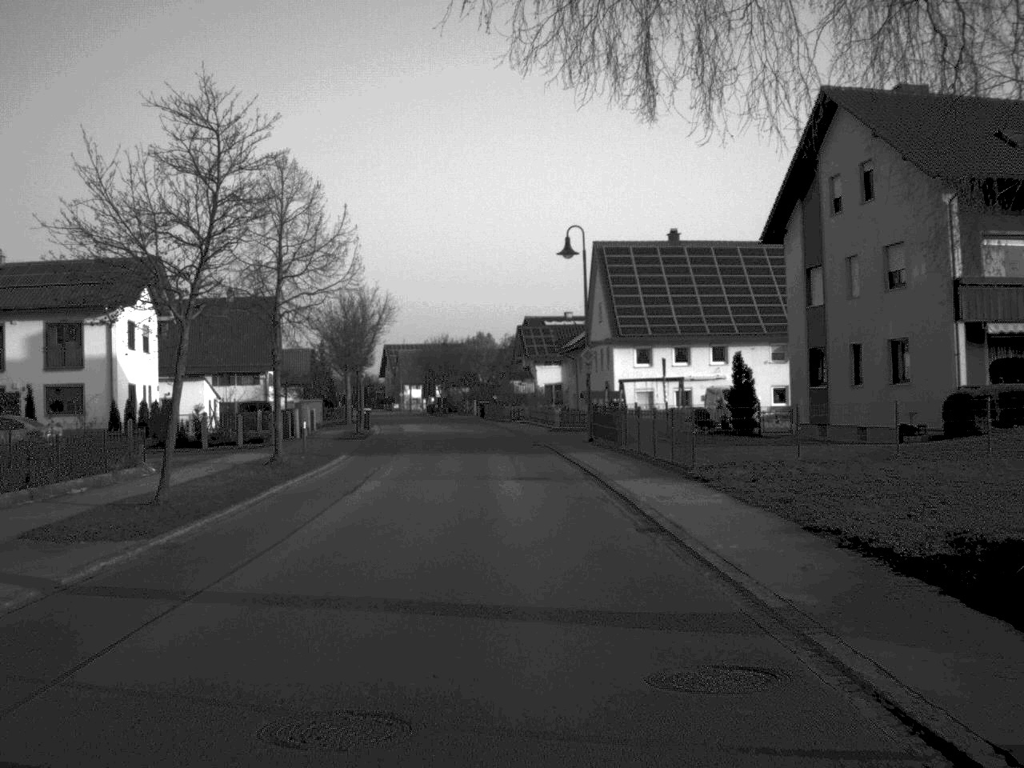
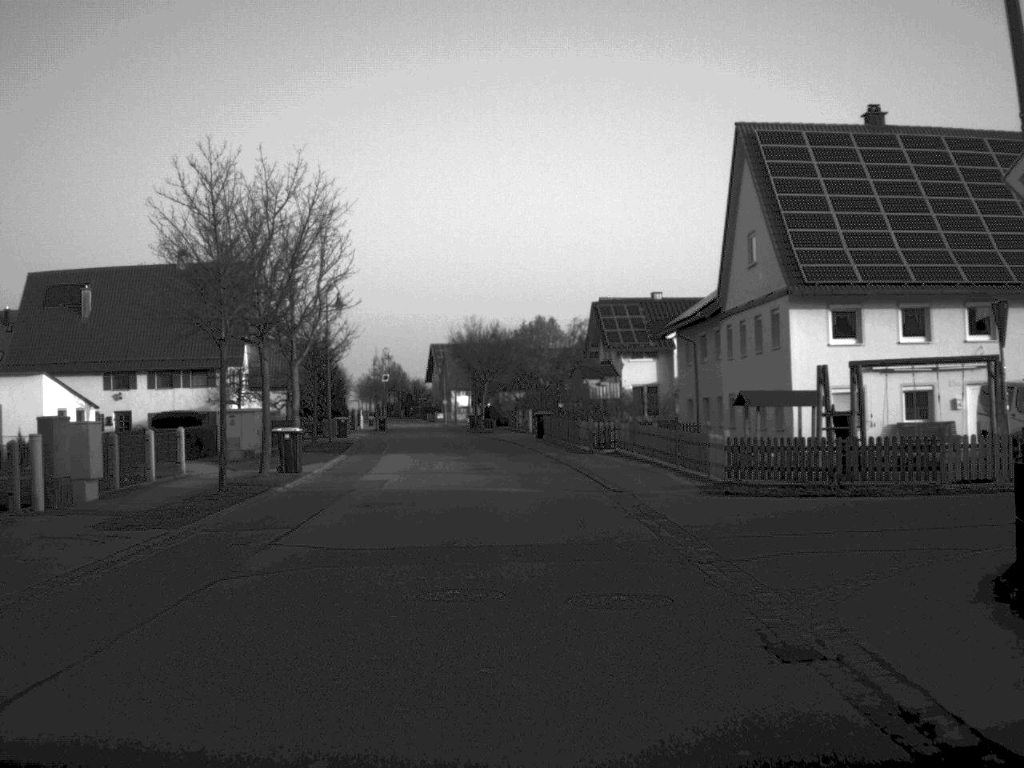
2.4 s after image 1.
(-0.8, +33.4) m; -3°
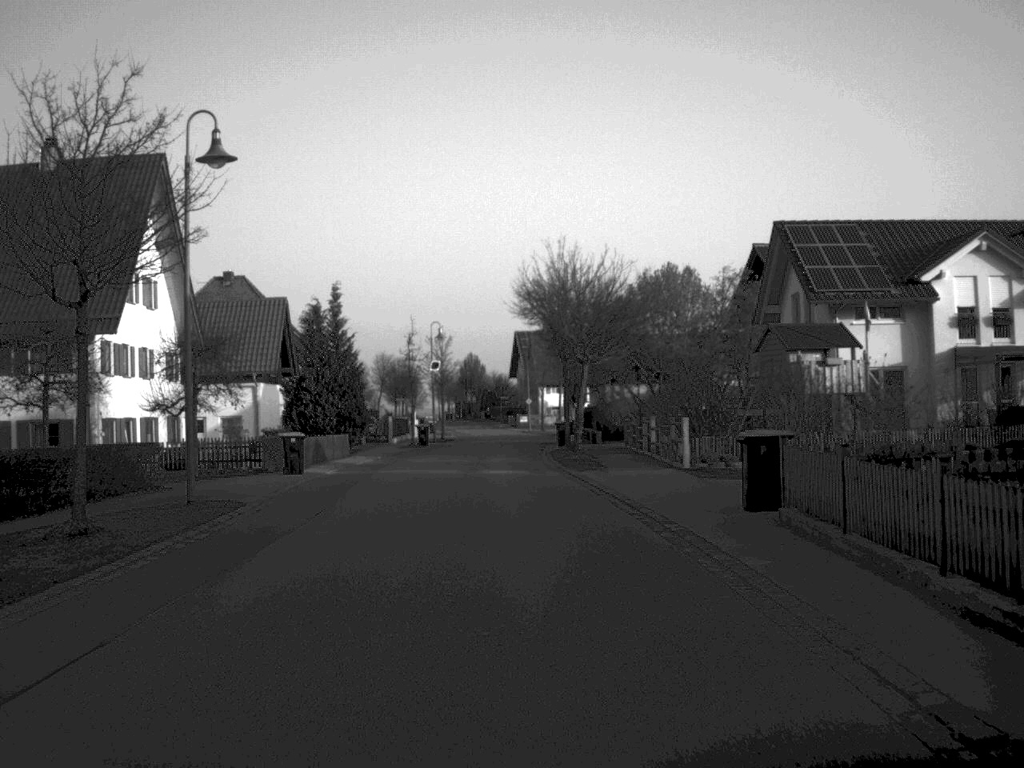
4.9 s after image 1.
(-1.1, +34.6) m; -4°
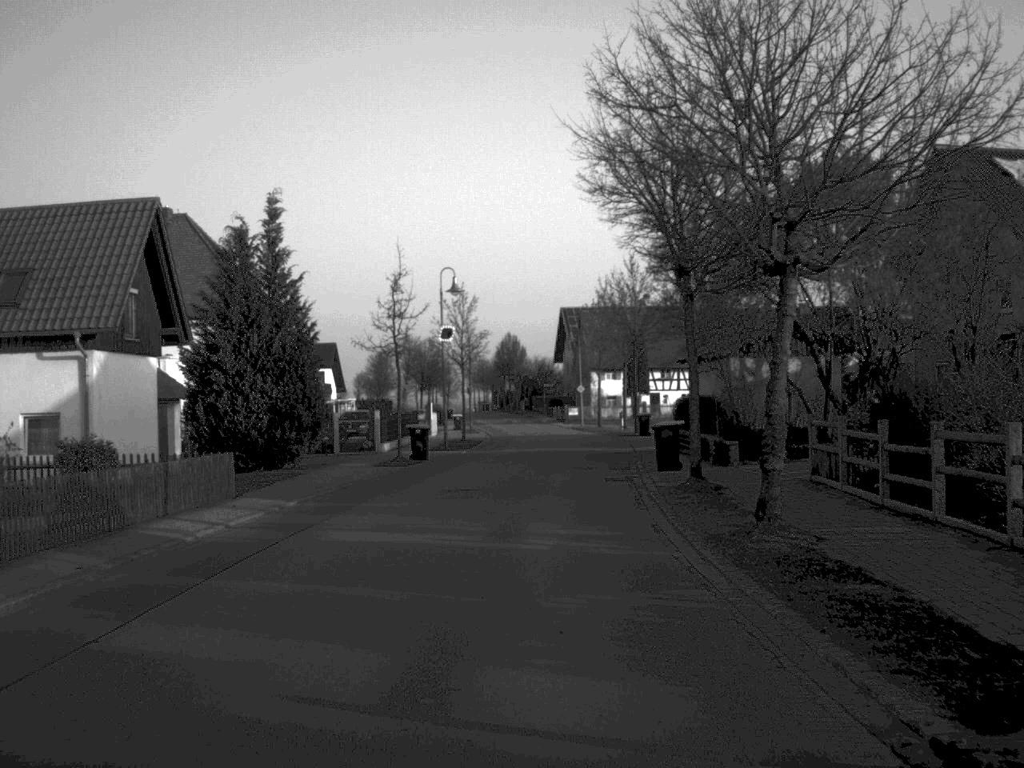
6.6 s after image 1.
(-0.6, +24.7) m; -2°
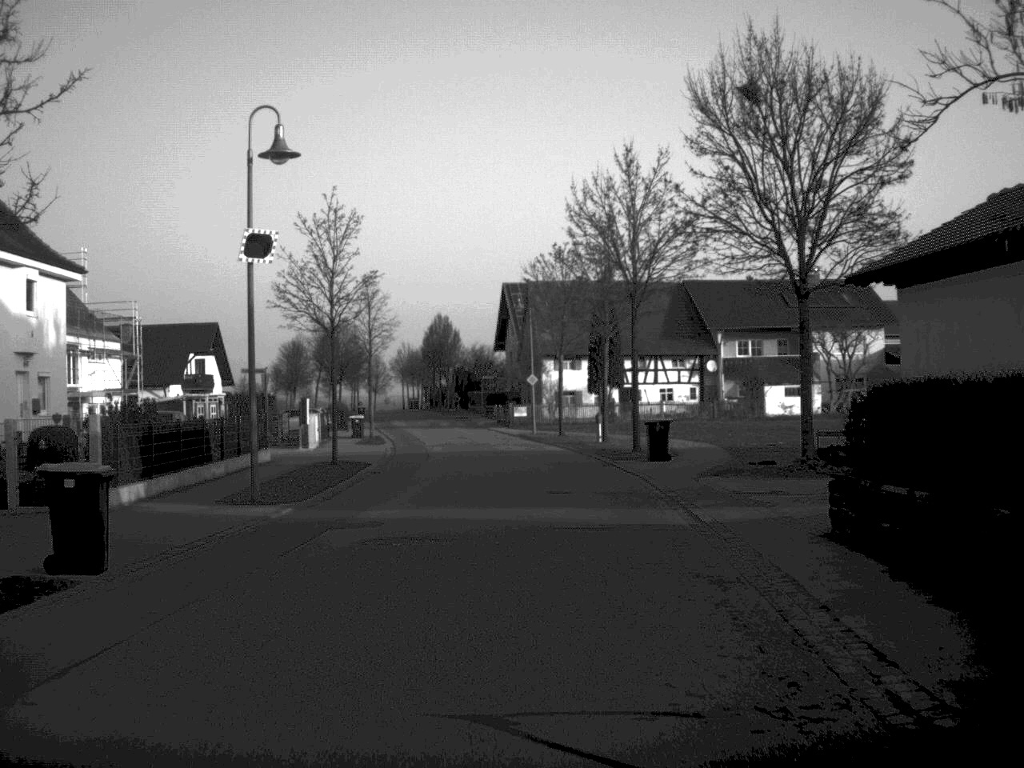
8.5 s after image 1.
(+0.6, +26.2) m; +3°
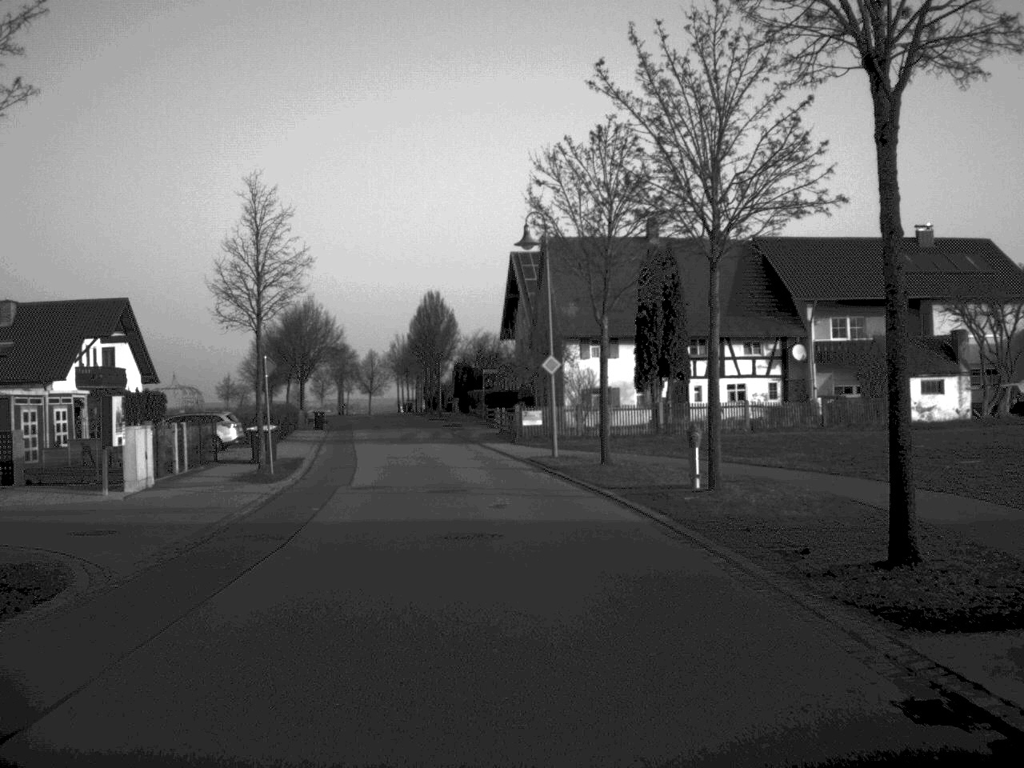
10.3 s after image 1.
(0.0, +25.0) m; -1°
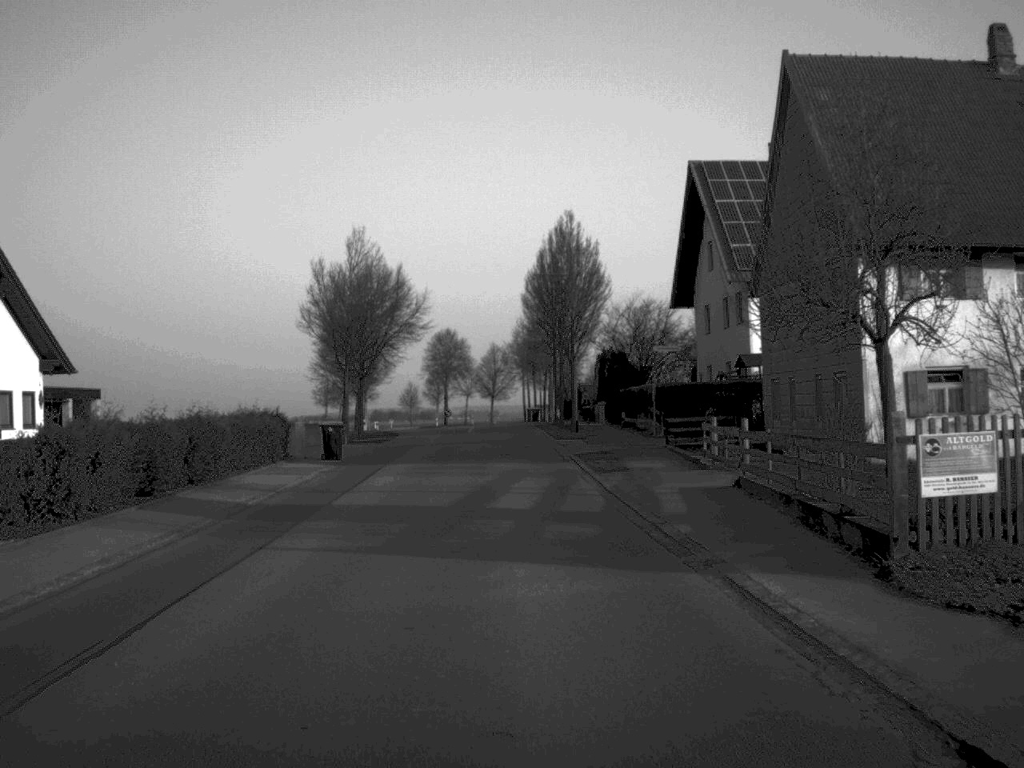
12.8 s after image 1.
(-2.1, +35.7) m; -6°
